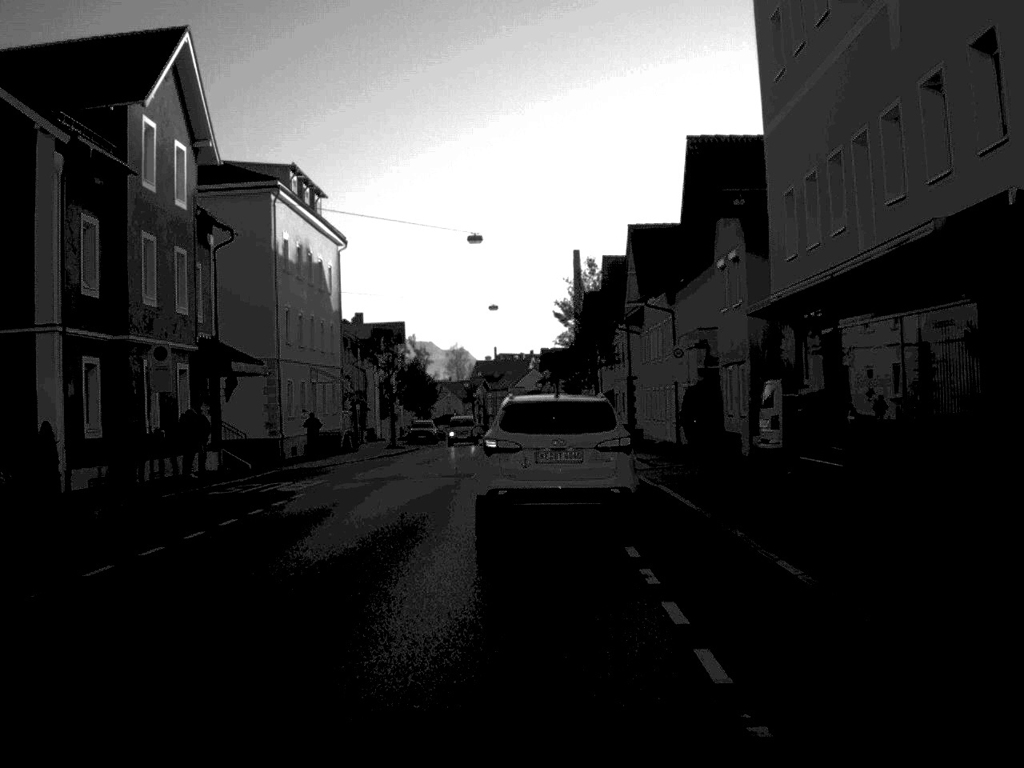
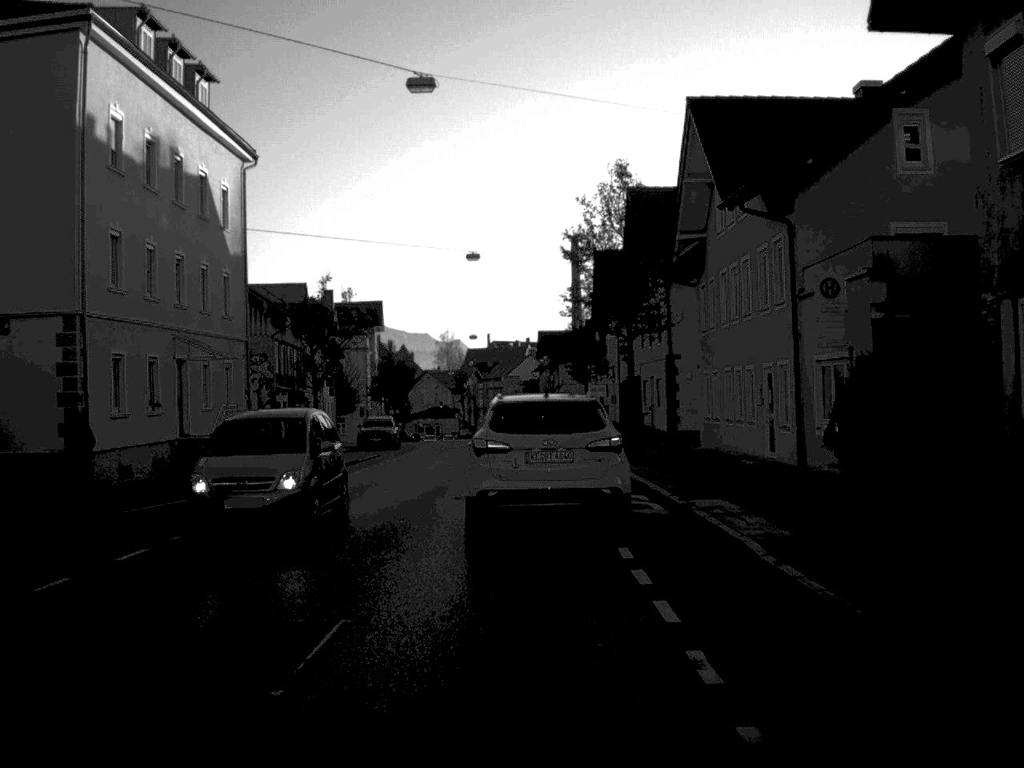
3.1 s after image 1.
(+0.1, +22.1) m; 0°
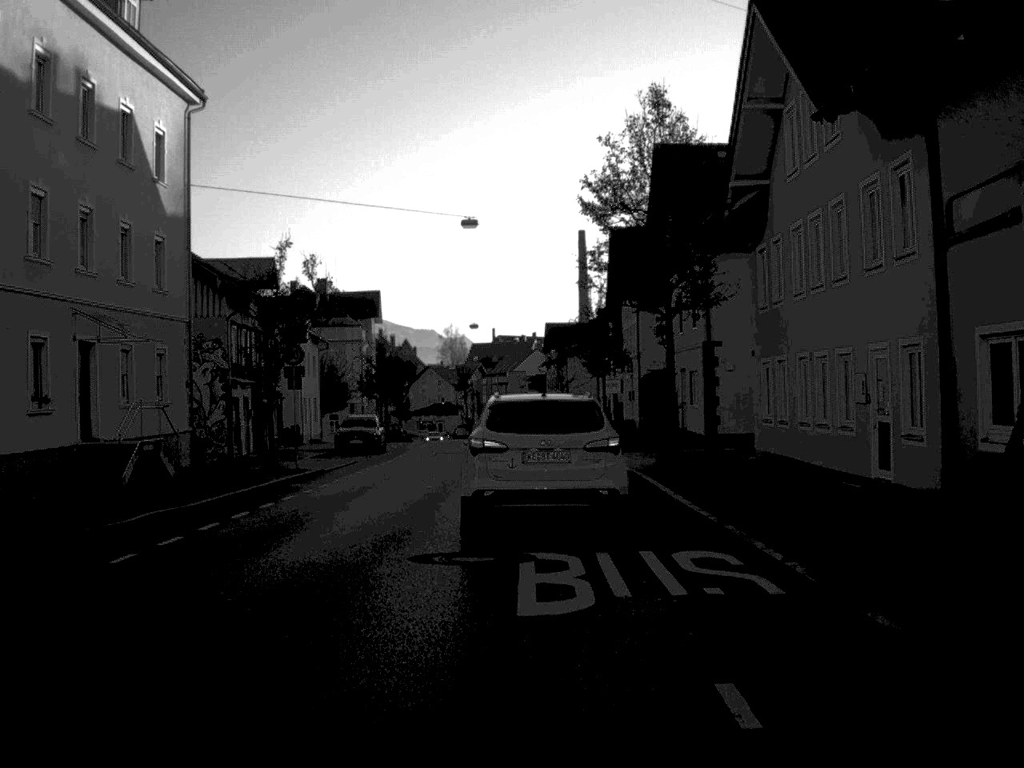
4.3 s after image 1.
(0.0, +8.7) m; 0°
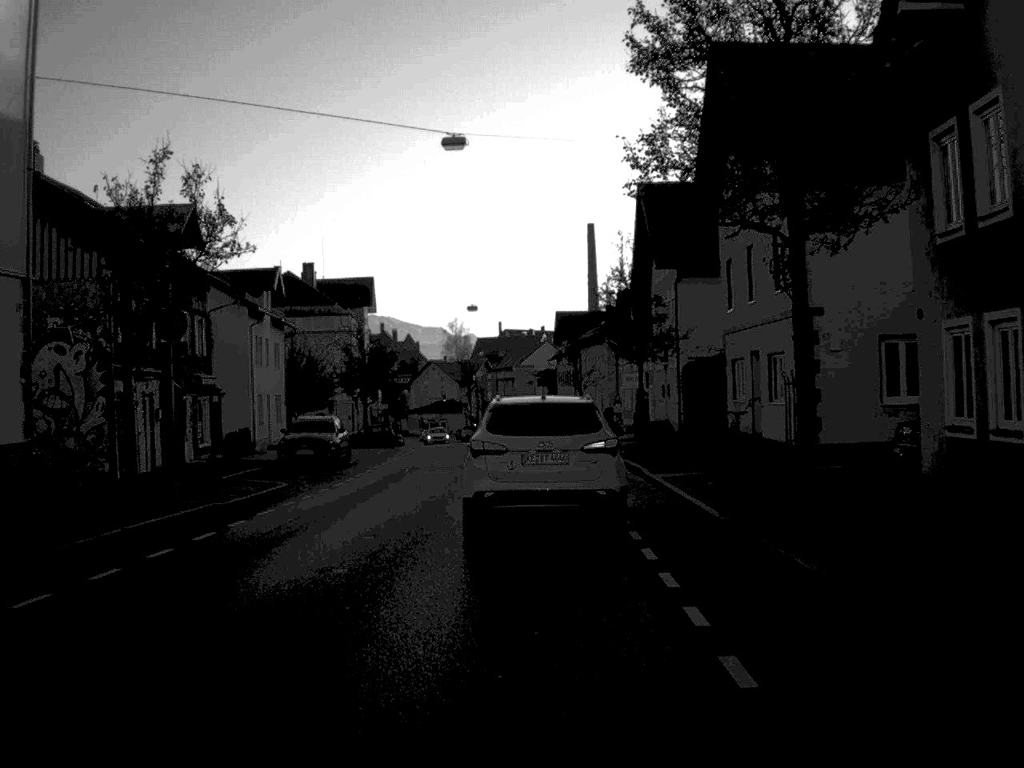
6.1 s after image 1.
(0.0, +13.0) m; 0°
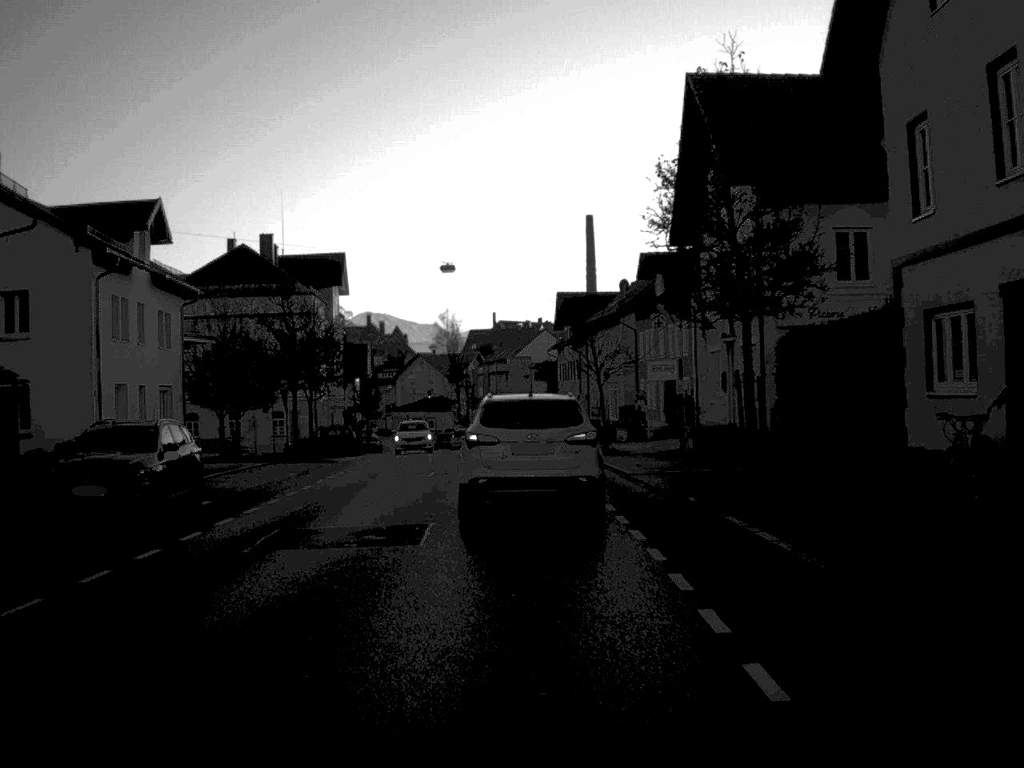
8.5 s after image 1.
(0.0, +18.2) m; 0°
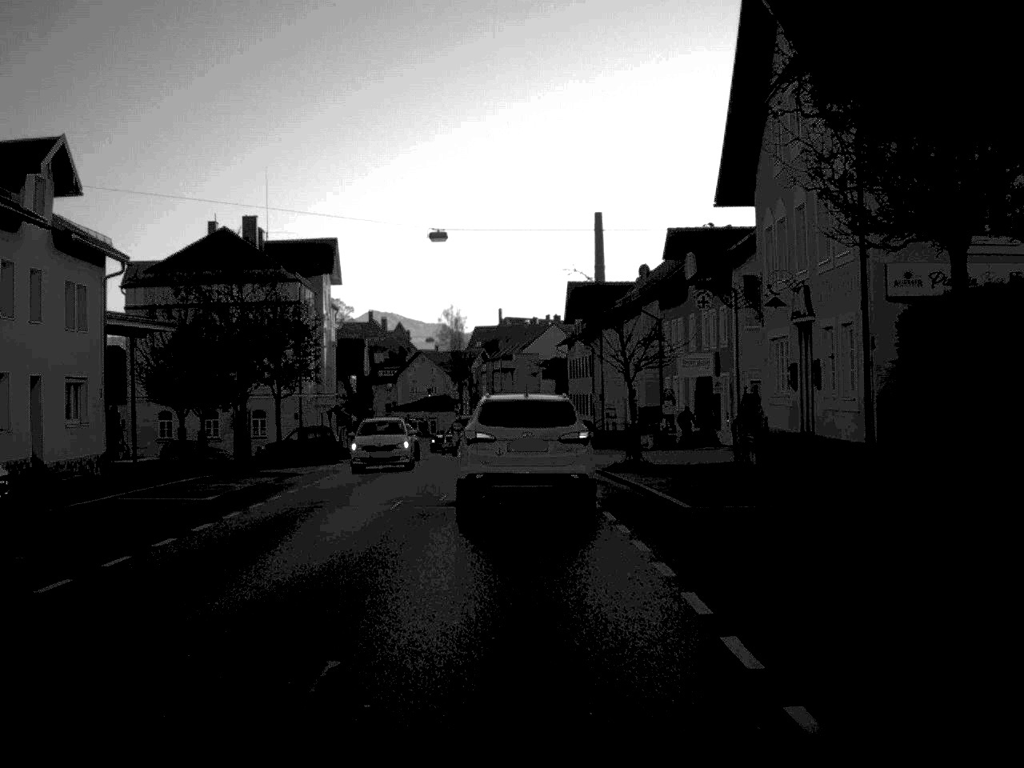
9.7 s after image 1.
(0.0, +9.1) m; 0°
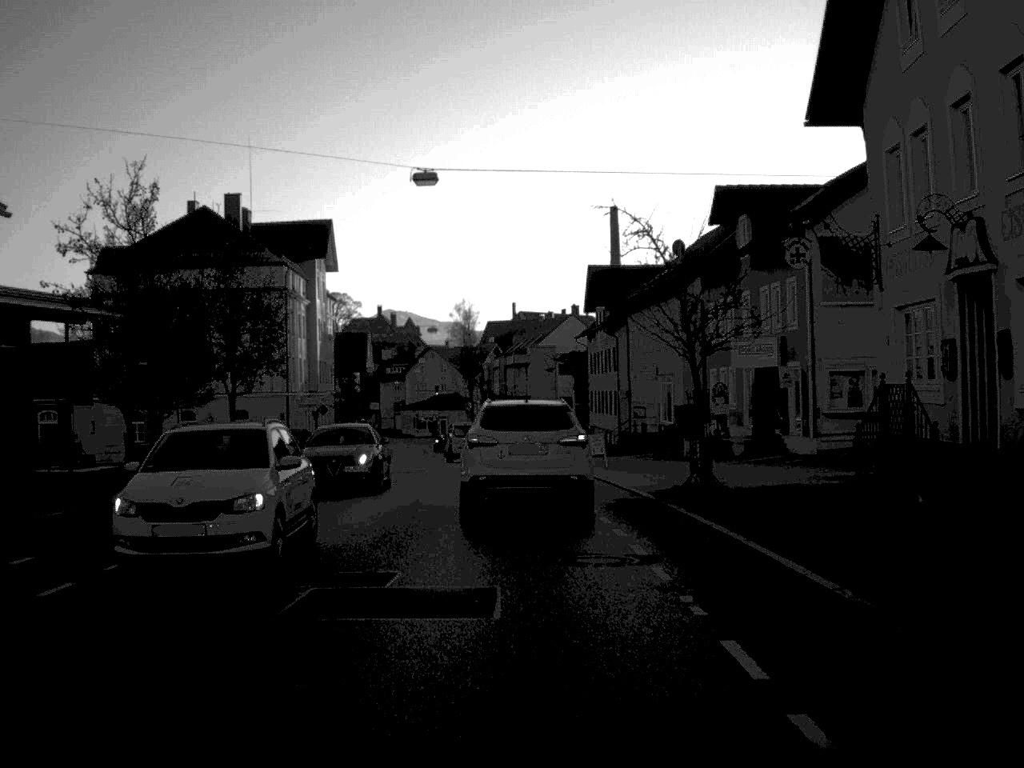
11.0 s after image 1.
(-0.1, +10.0) m; -1°
